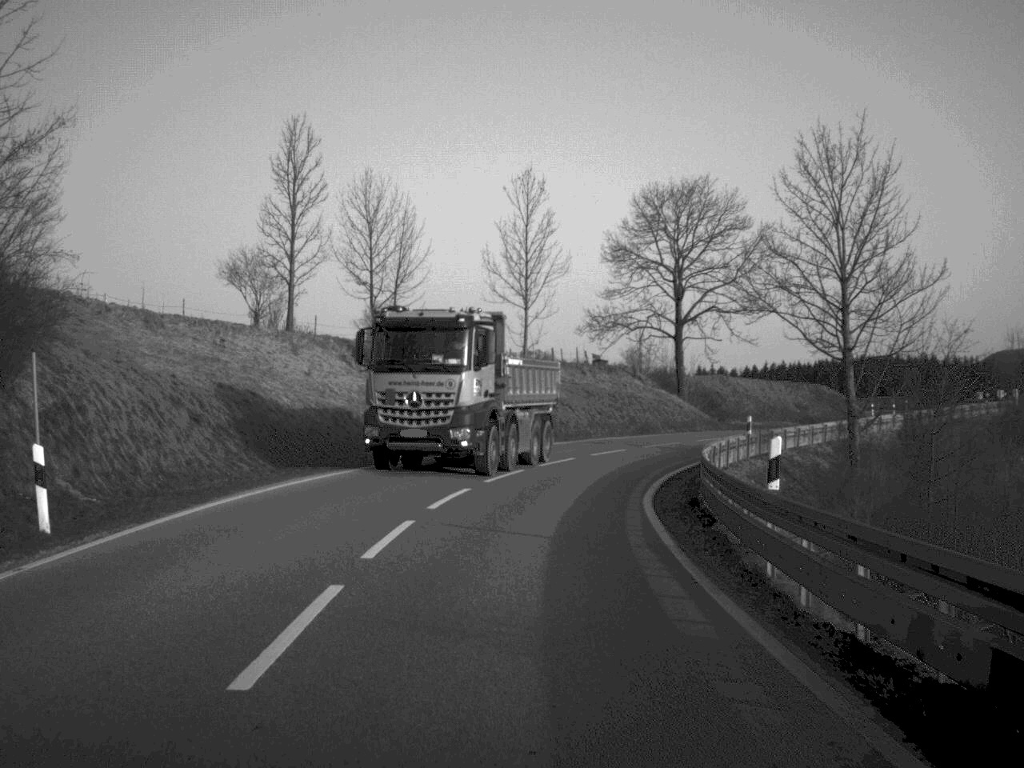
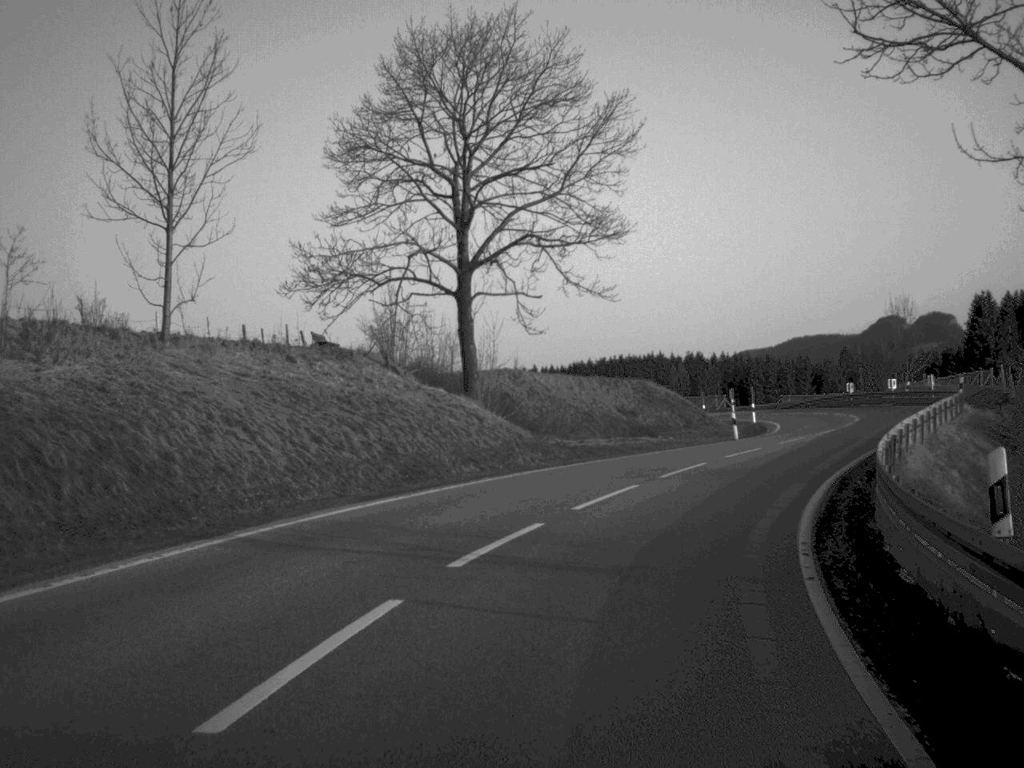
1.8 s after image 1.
(+2.0, +30.2) m; +12°
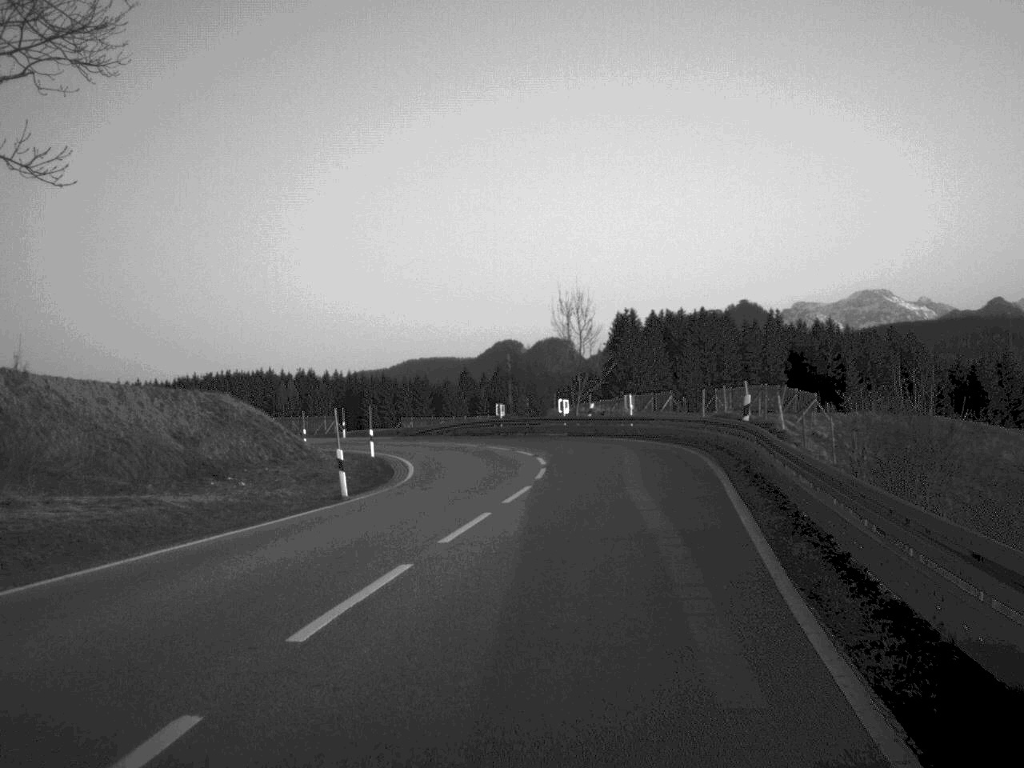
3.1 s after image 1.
(+3.2, +20.7) m; +17°
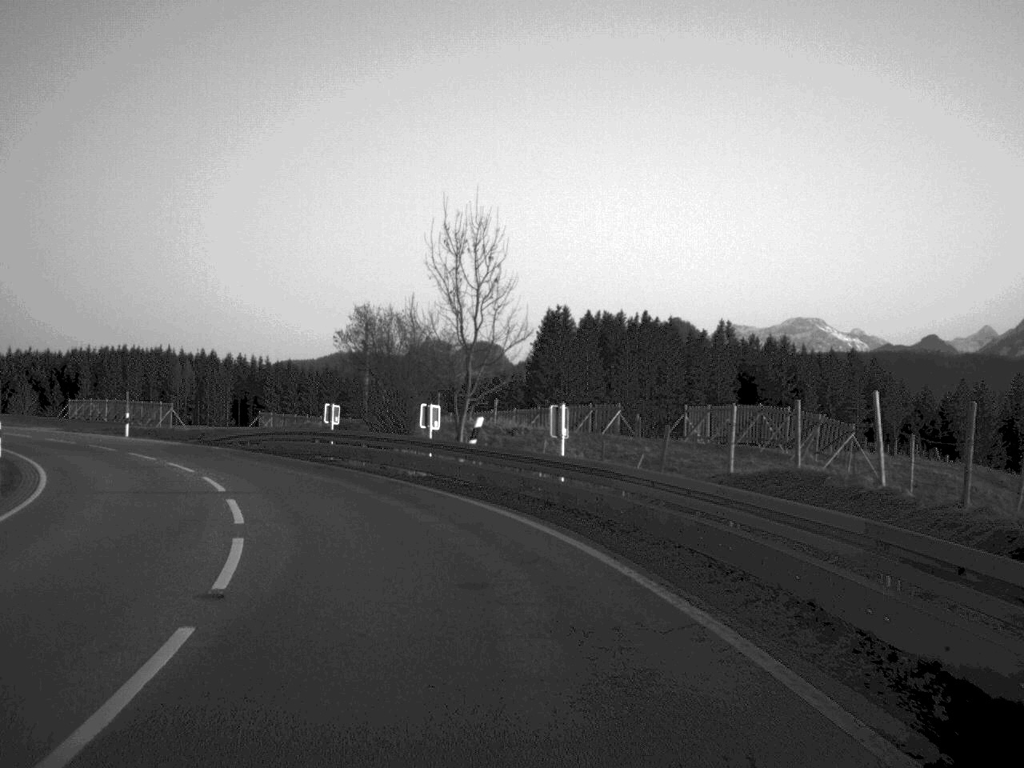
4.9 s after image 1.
(+2.0, +27.1) m; +3°
